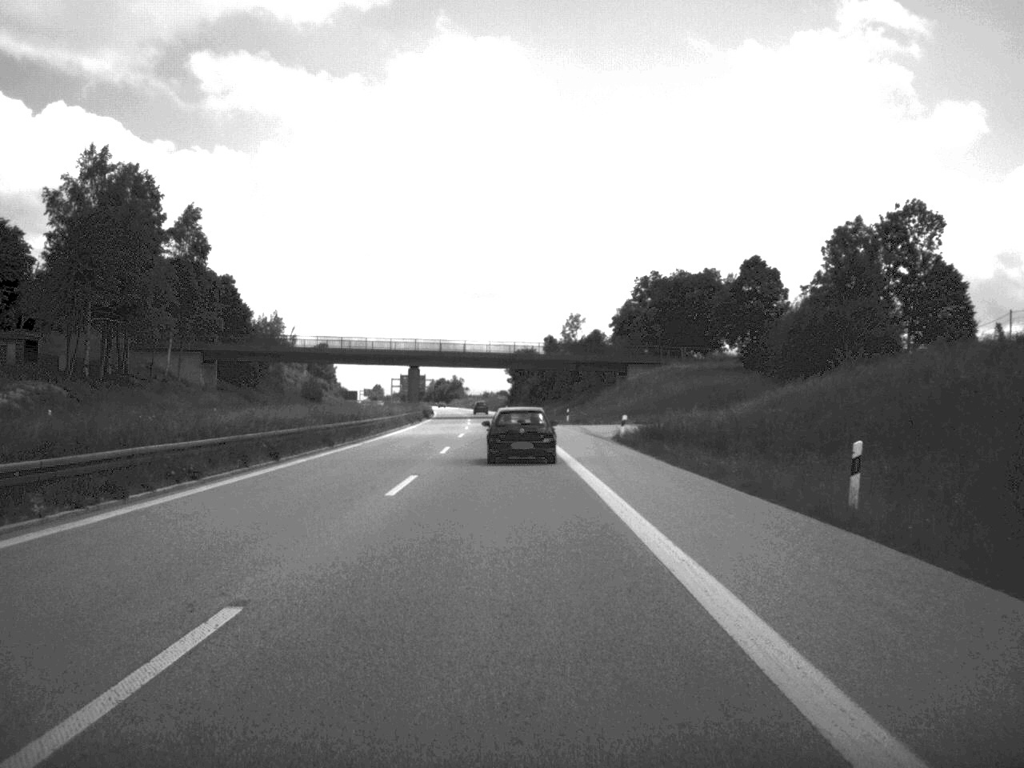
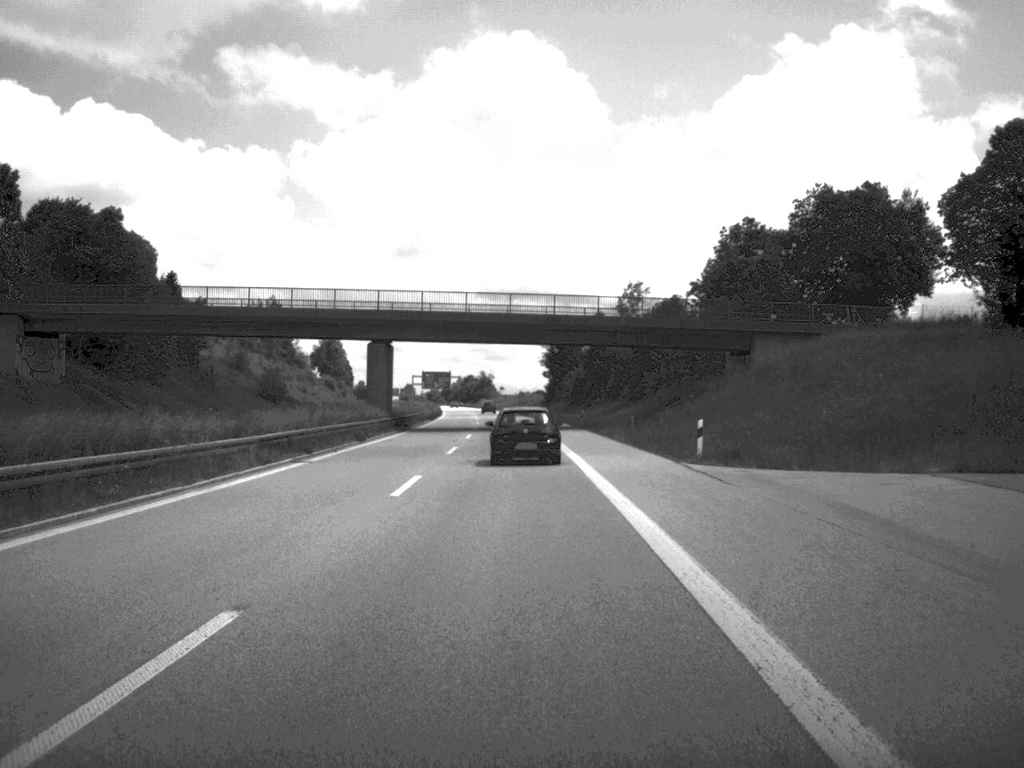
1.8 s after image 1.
(-0.7, +54.0) m; -2°
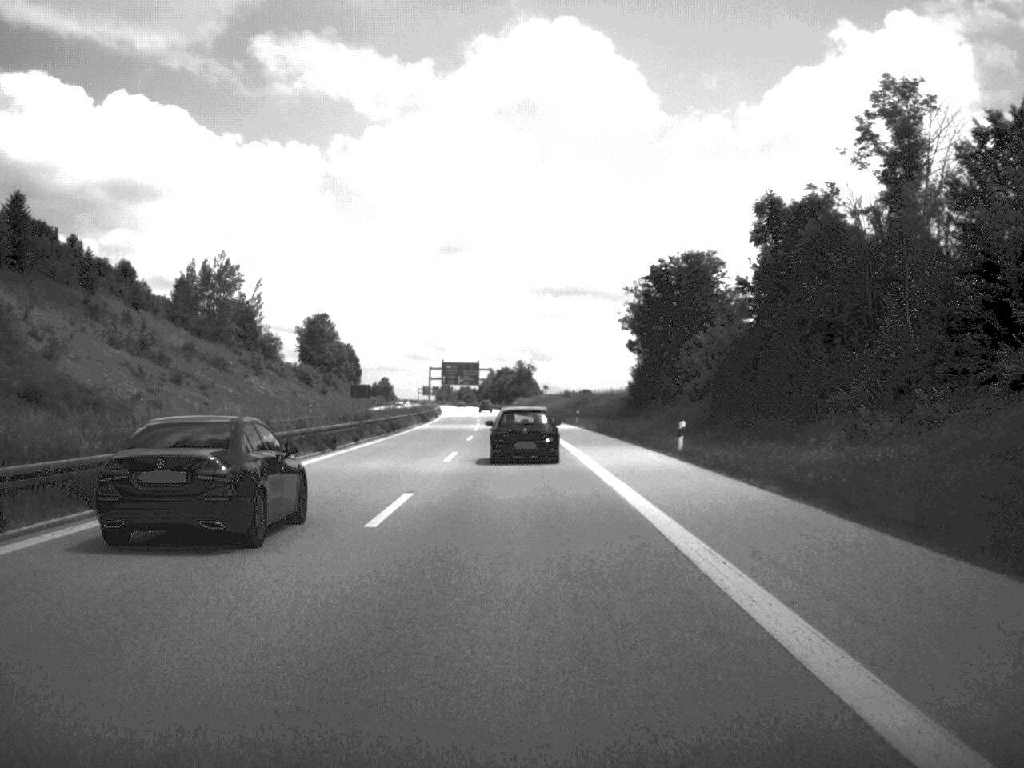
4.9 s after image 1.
(-1.7, +93.5) m; -2°
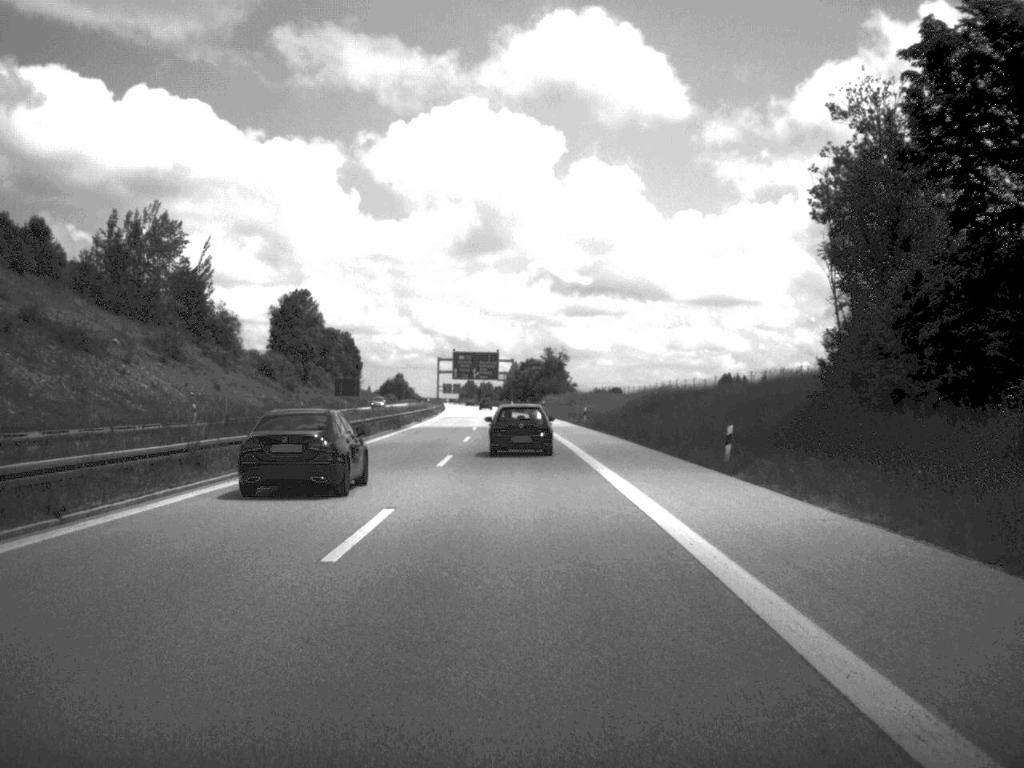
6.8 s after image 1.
(-0.6, +57.0) m; -1°
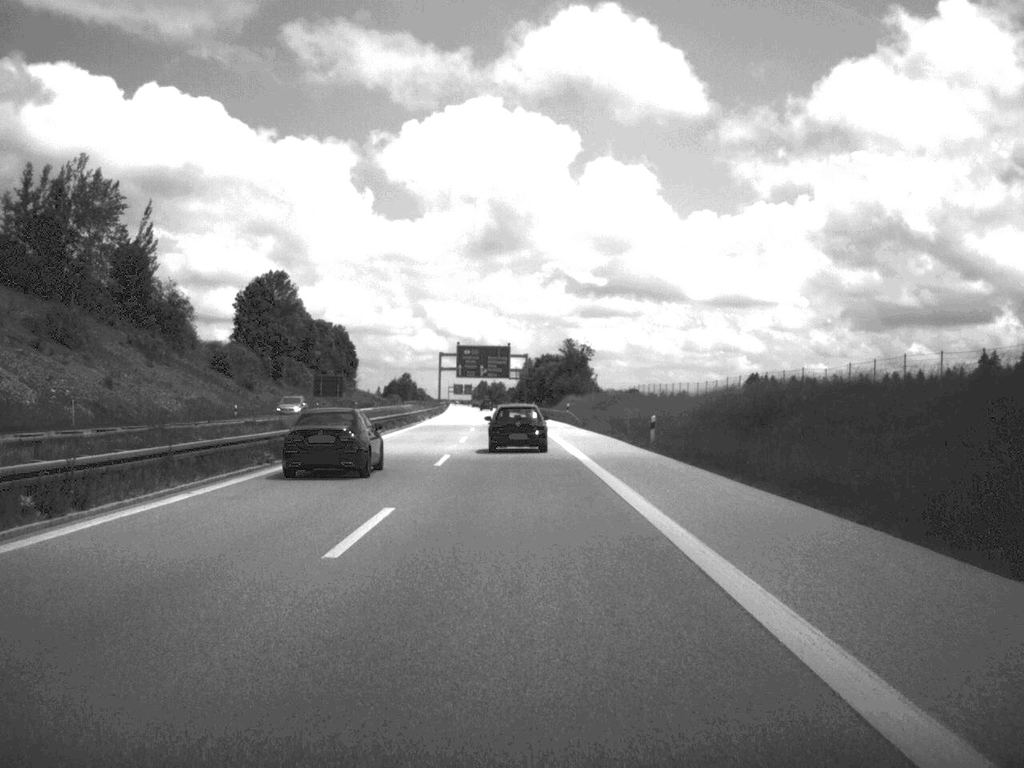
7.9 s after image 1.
(-0.2, +35.2) m; -1°
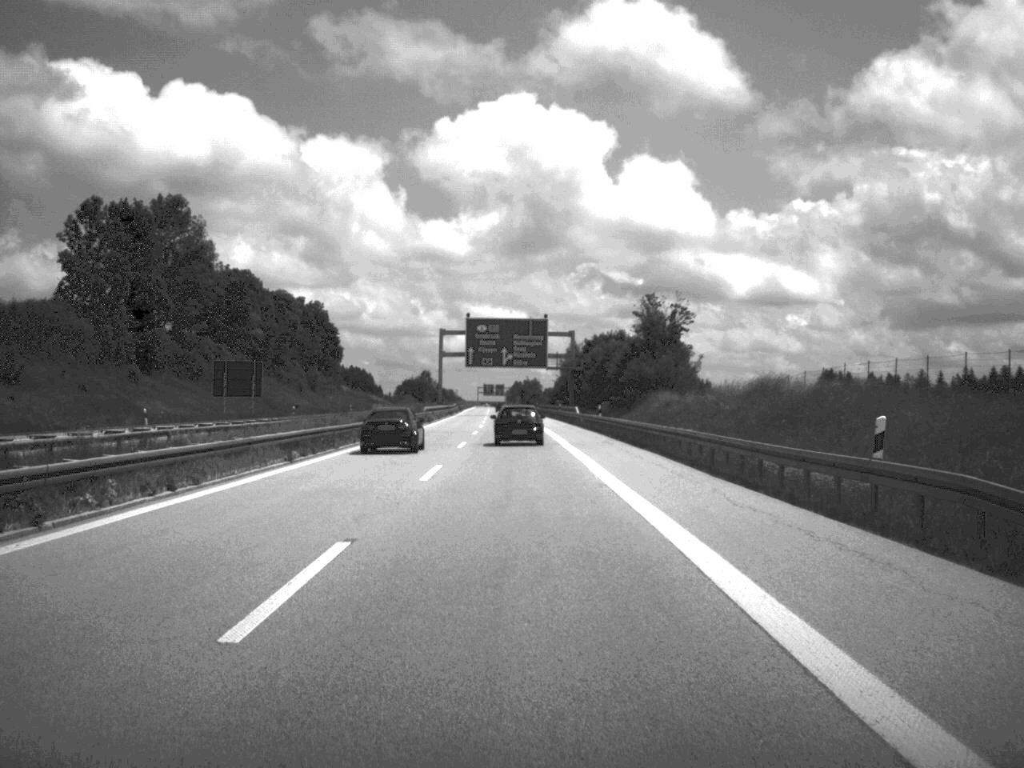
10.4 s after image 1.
(-1.1, +75.6) m; -2°
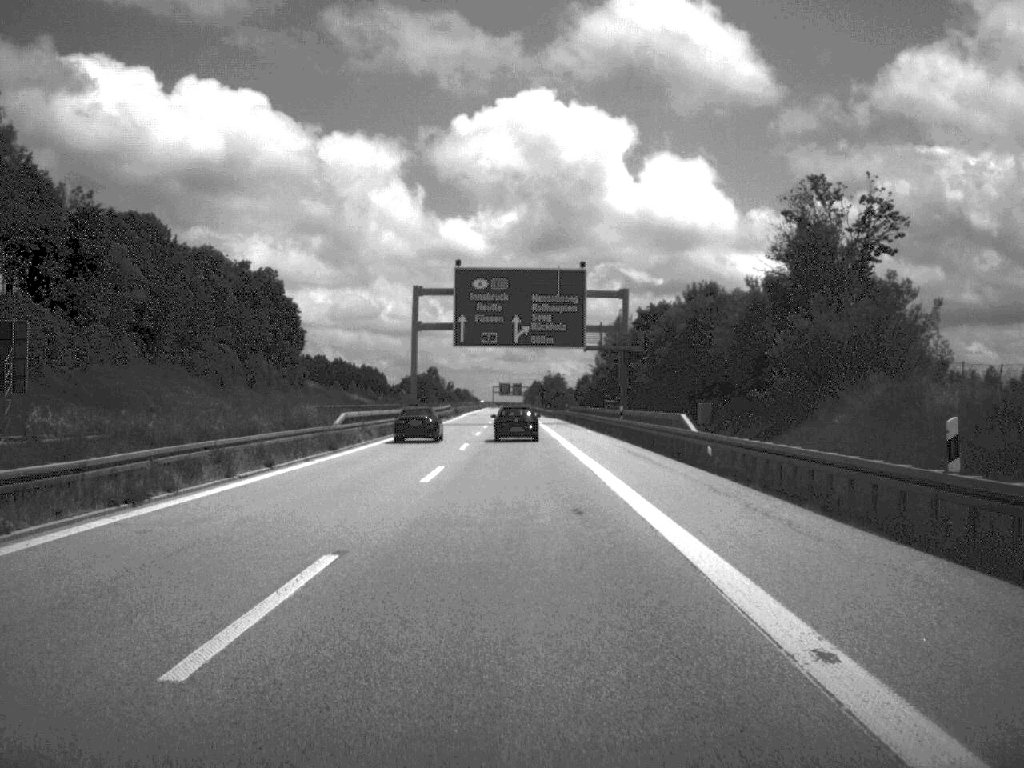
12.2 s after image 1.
(-0.5, +54.3) m; -1°
